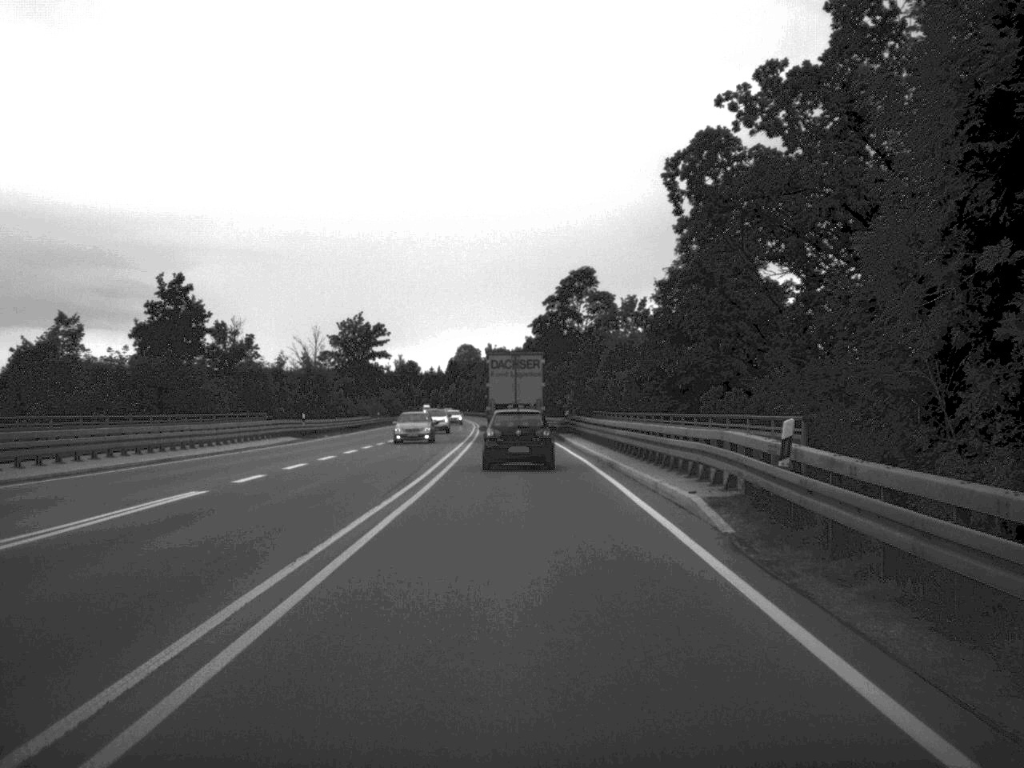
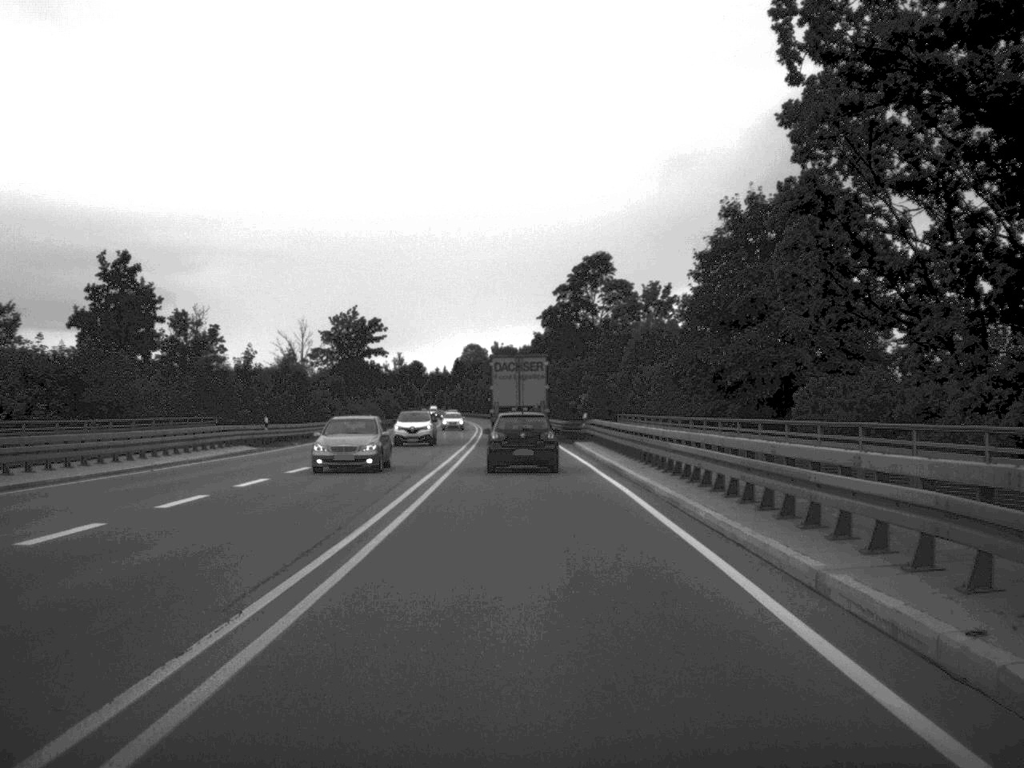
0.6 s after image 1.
(0.0, +12.0) m; 0°
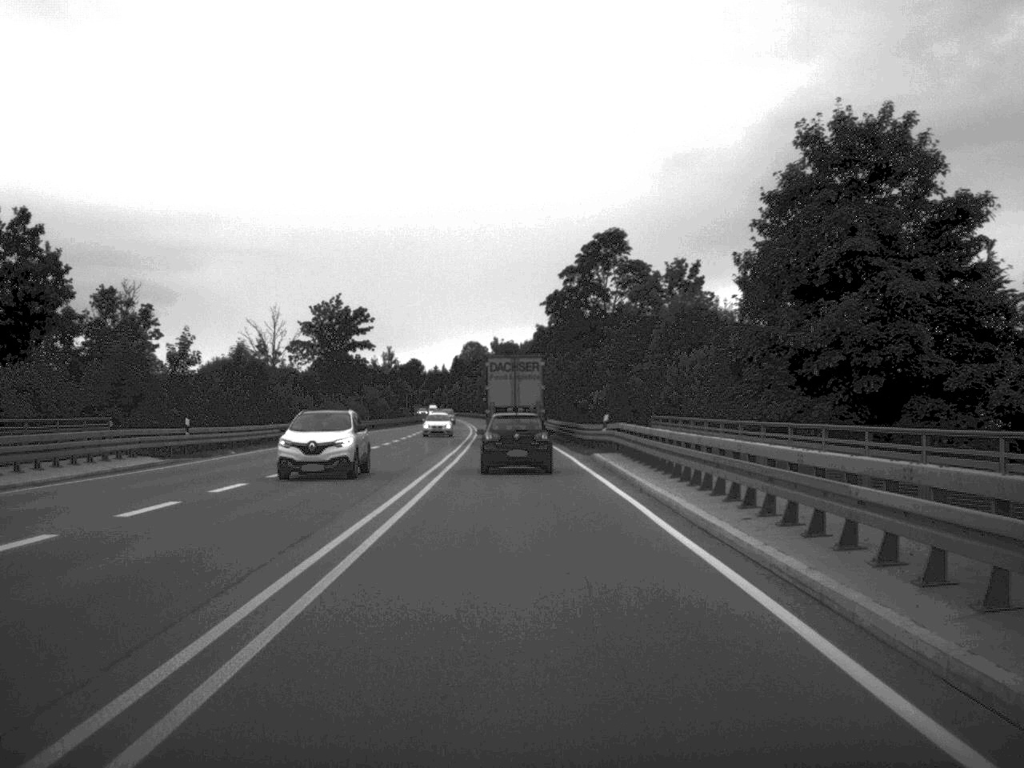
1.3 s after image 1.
(0.0, +13.7) m; 0°
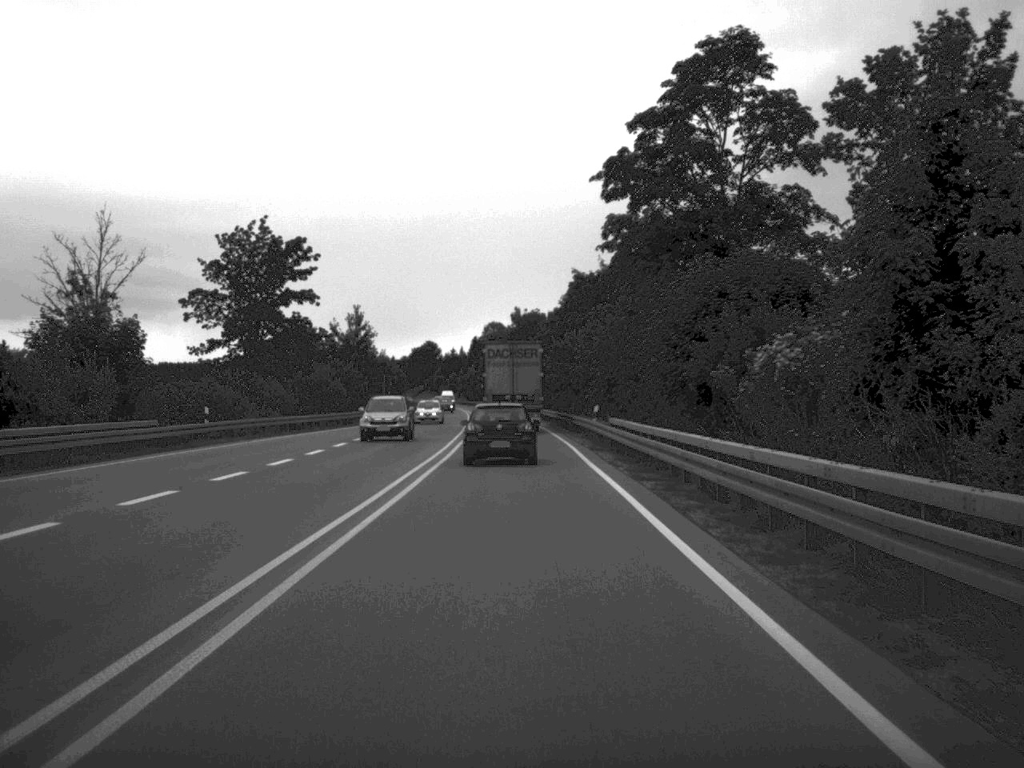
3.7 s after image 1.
(-0.4, +46.9) m; -1°
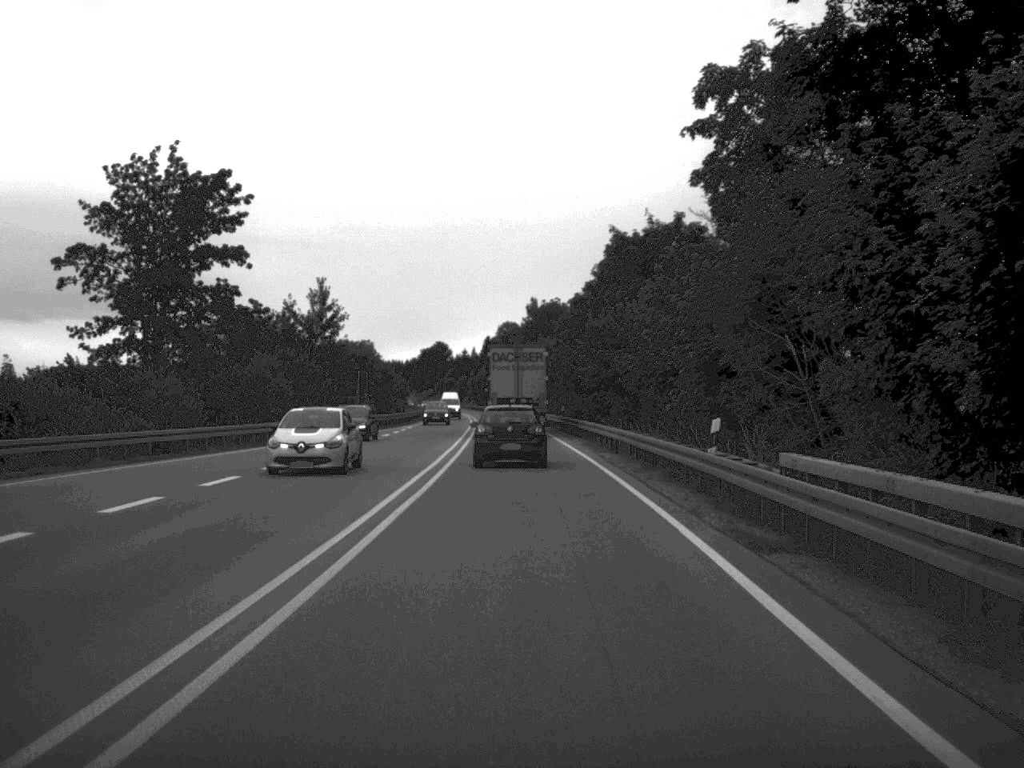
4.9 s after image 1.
(-0.2, +25.1) m; -1°
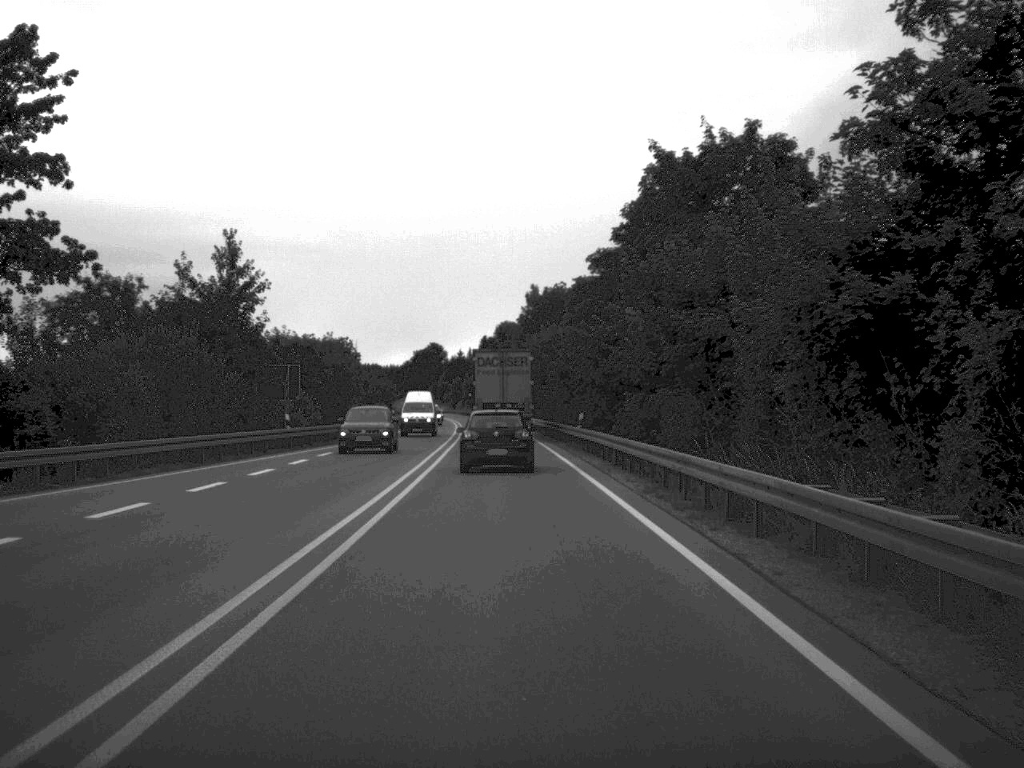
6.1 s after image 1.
(0.0, +23.4) m; 0°
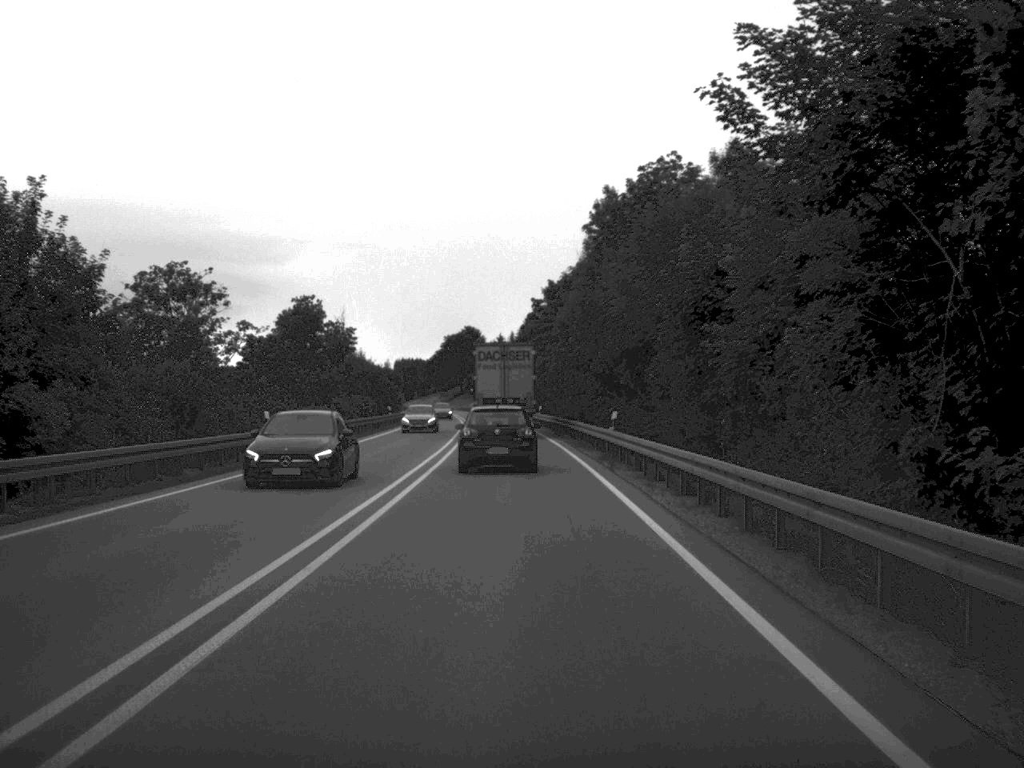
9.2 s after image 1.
(-1.3, +61.3) m; -2°
